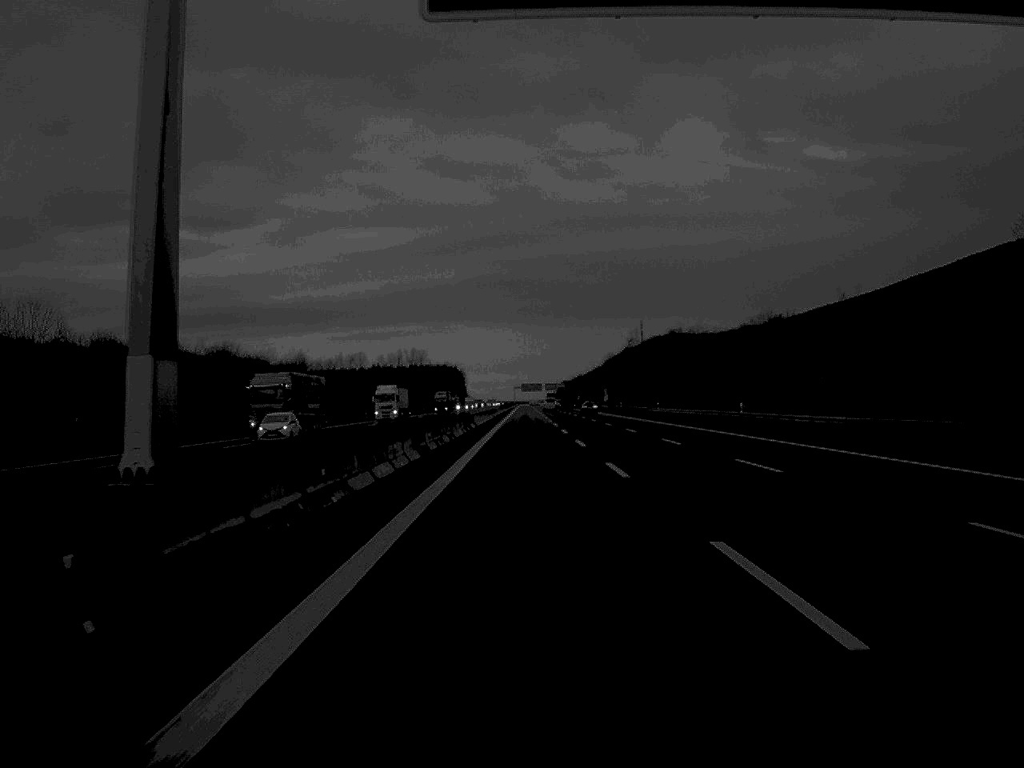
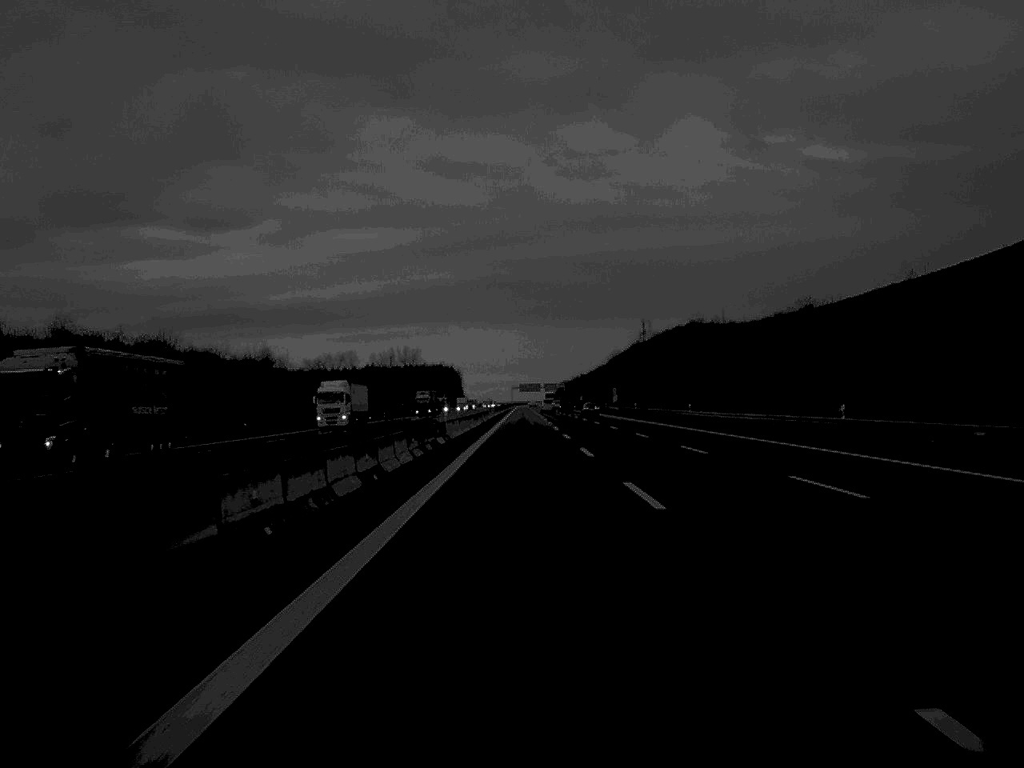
(0.0, +25.3) m; 0°
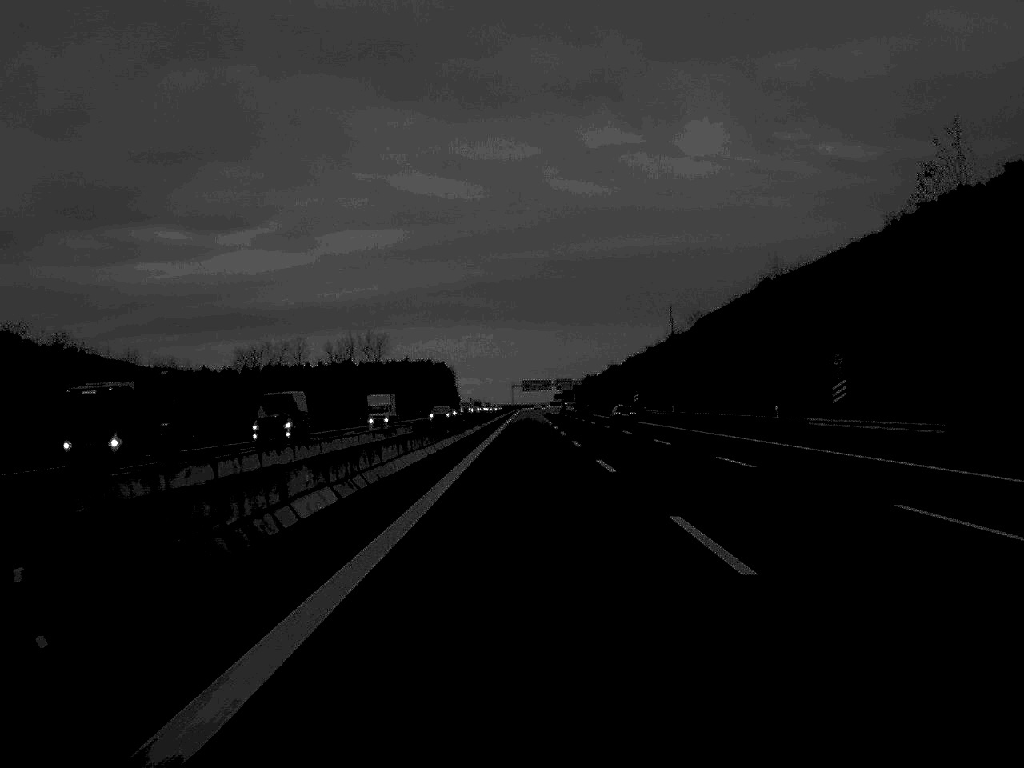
(-0.4, +132.6) m; 0°
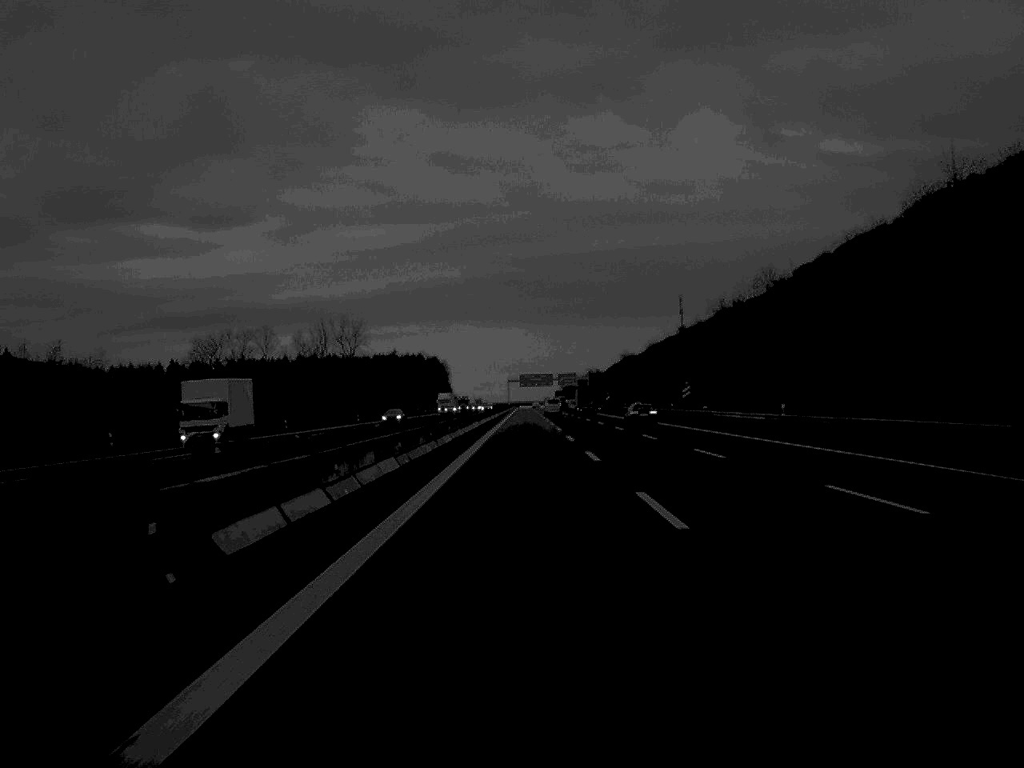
(0.0, +49.6) m; 0°
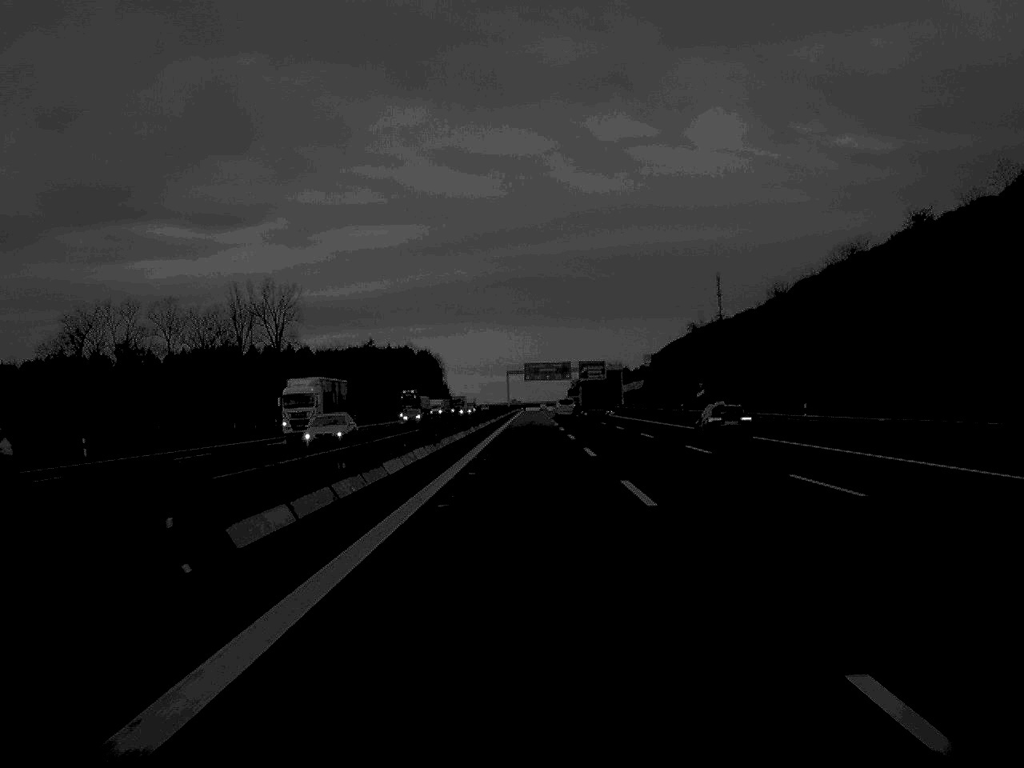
(-0.1, +104.0) m; 0°
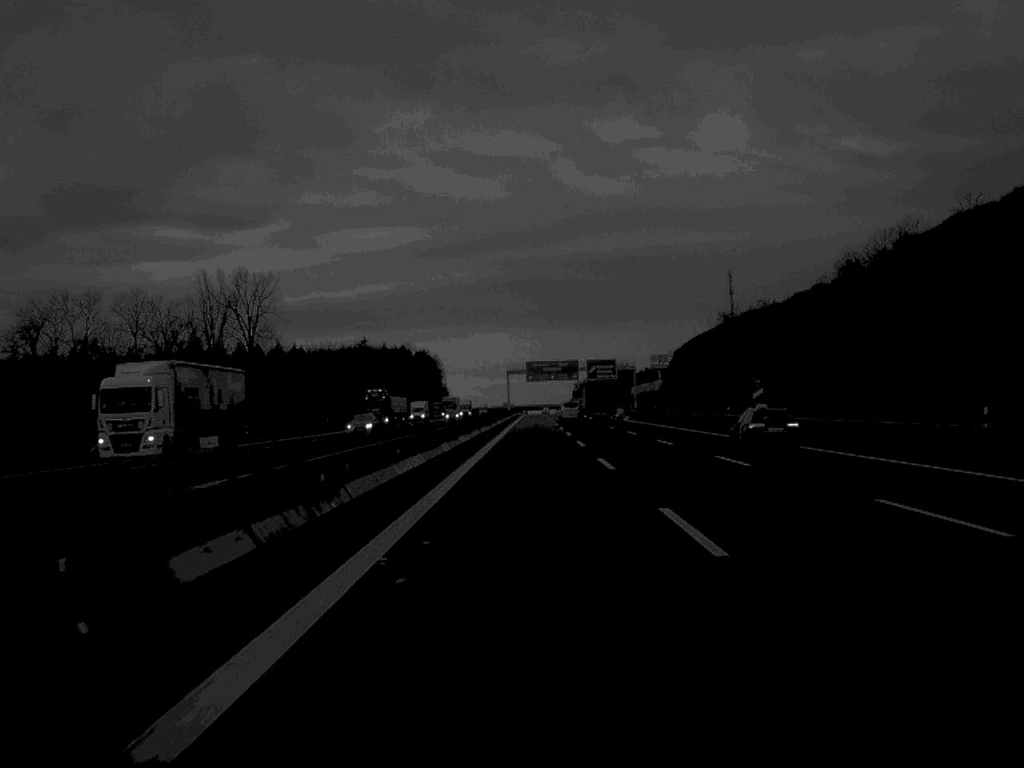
(0.0, +24.0) m; 0°
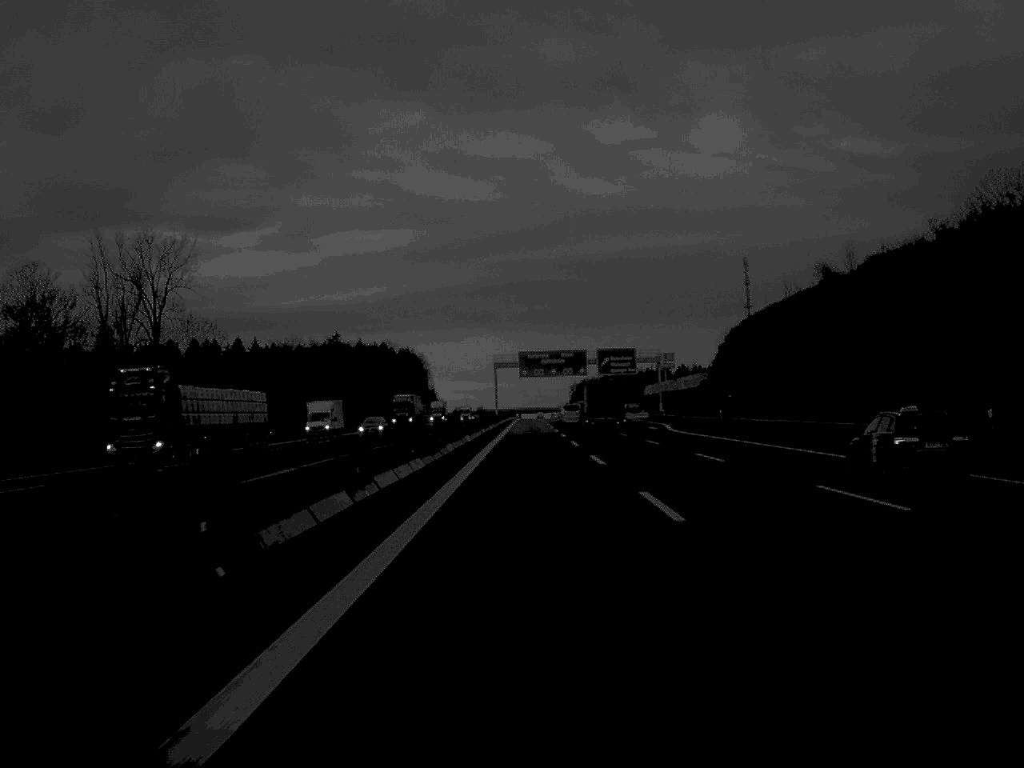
(+0.1, +49.4) m; 0°
